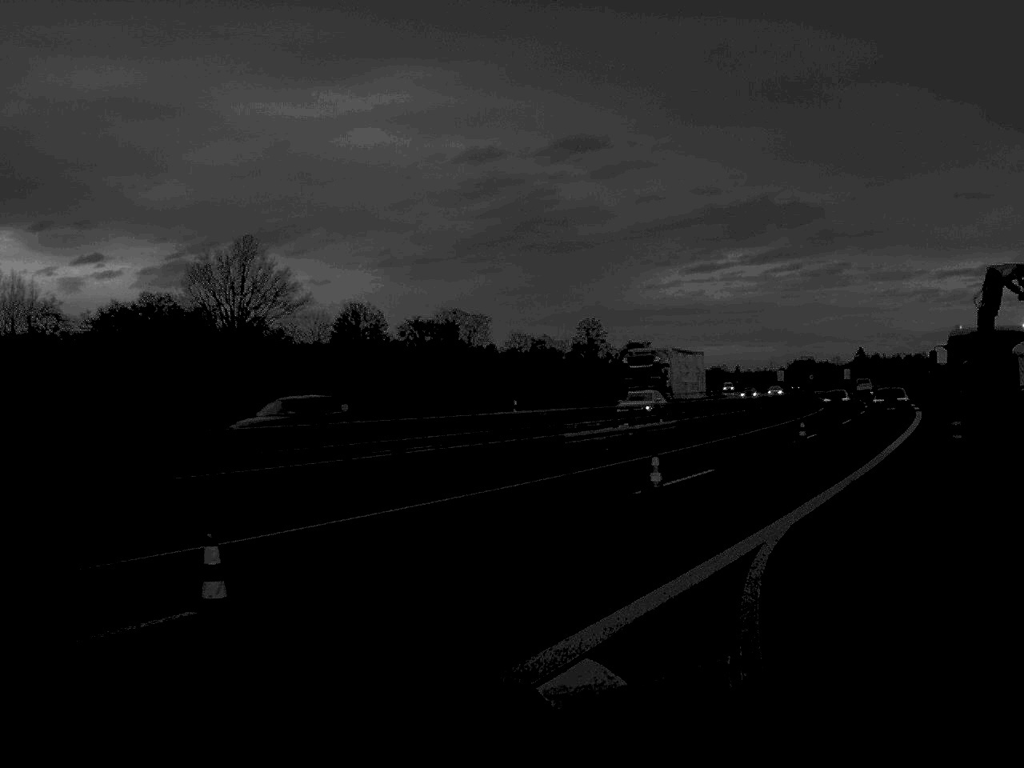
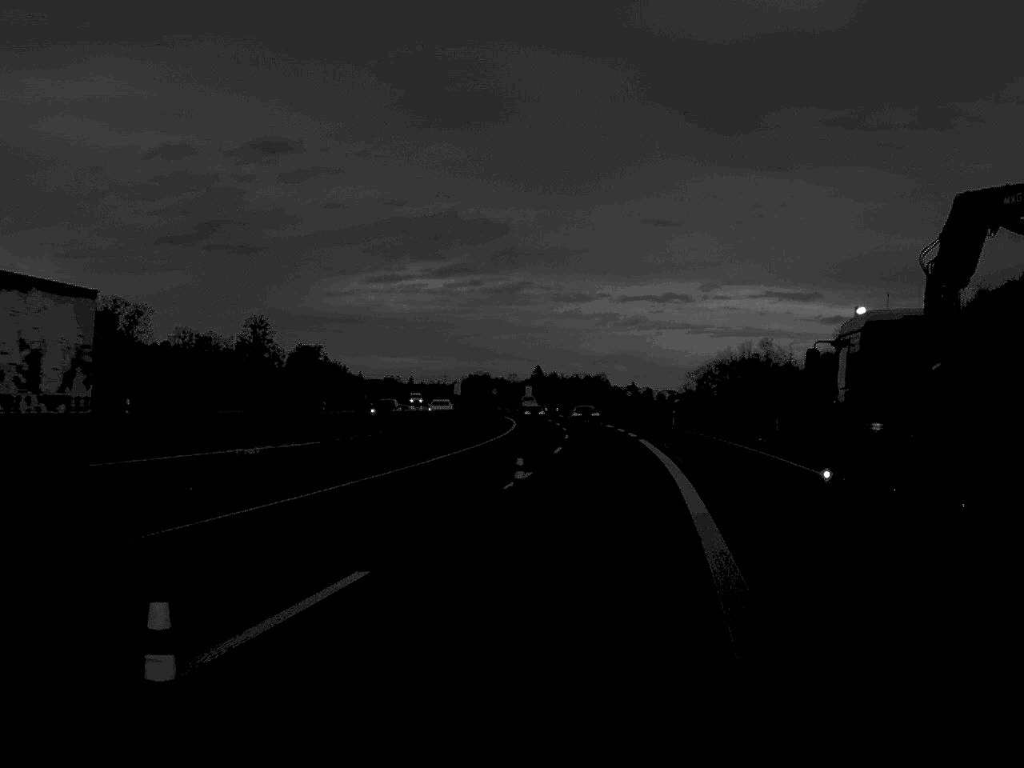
(+2.0, +14.7) m; +15°
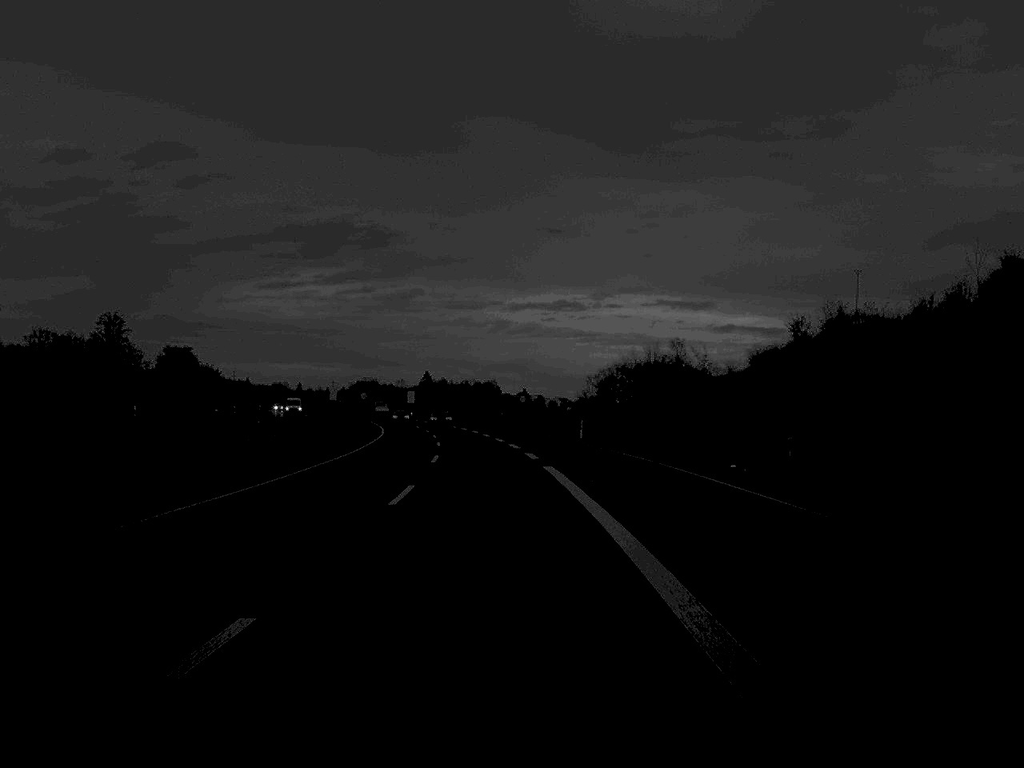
(+1.2, +20.4) m; +5°
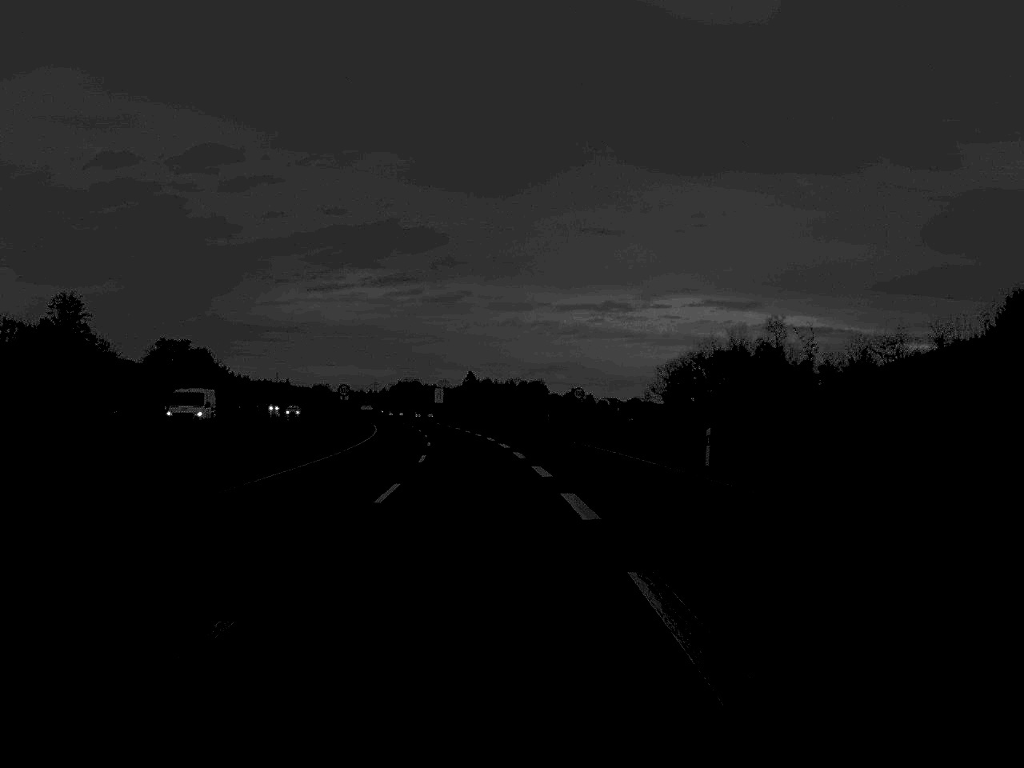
(-0.5, +36.4) m; -2°
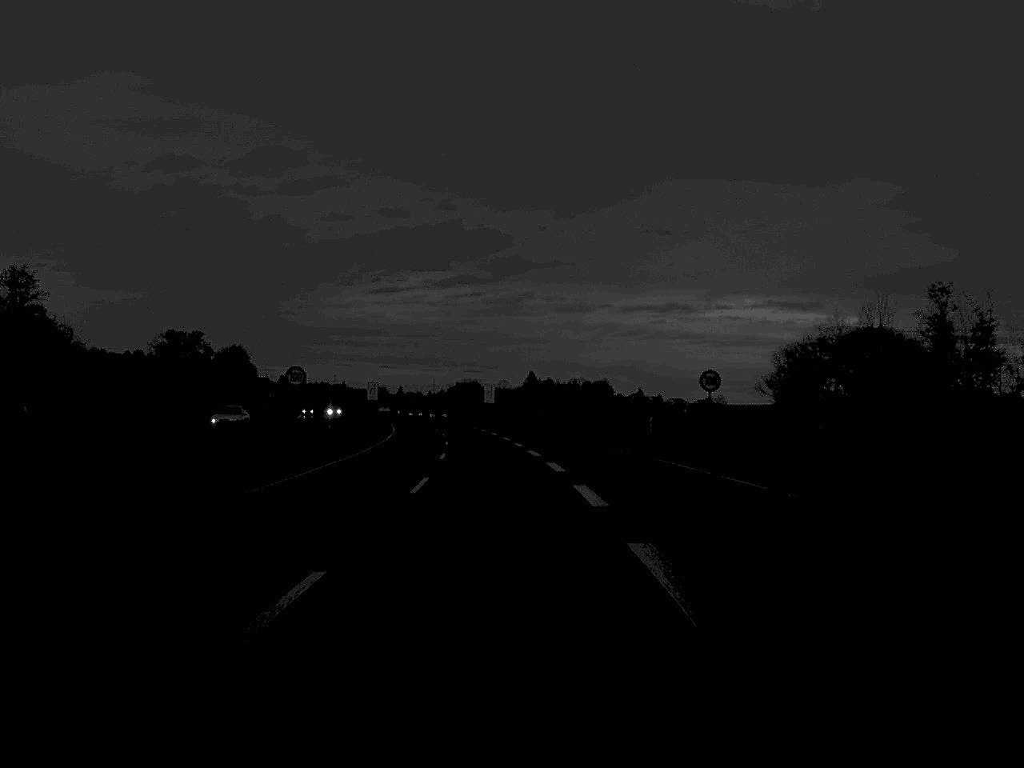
(-0.9, +33.2) m; -3°
